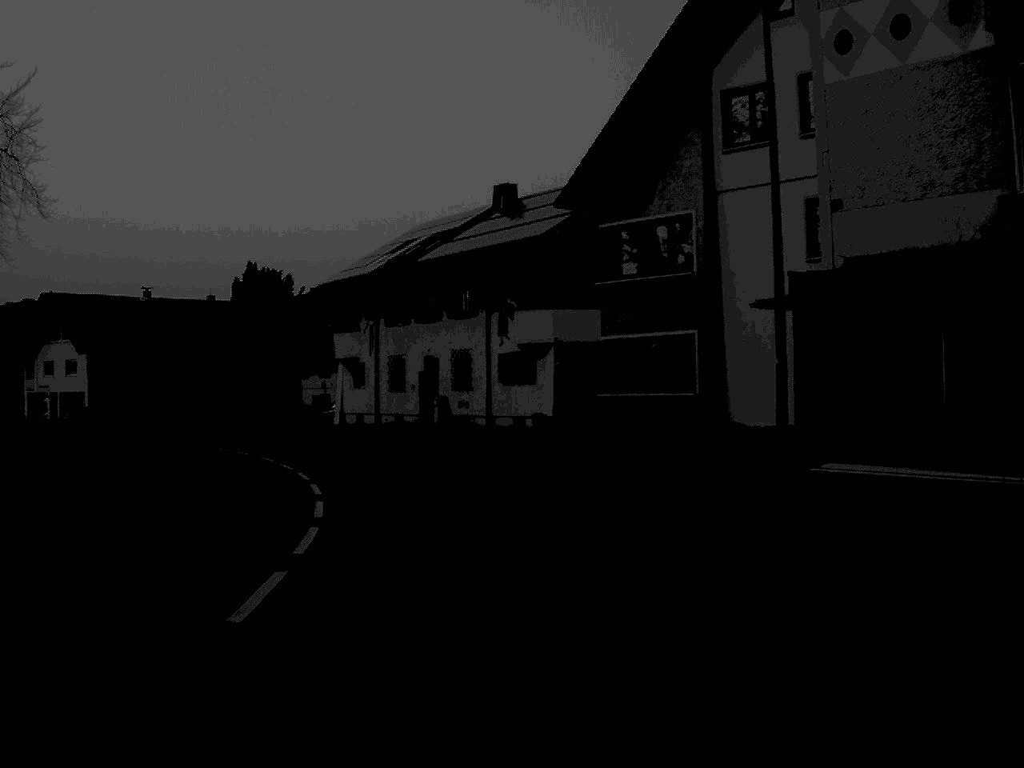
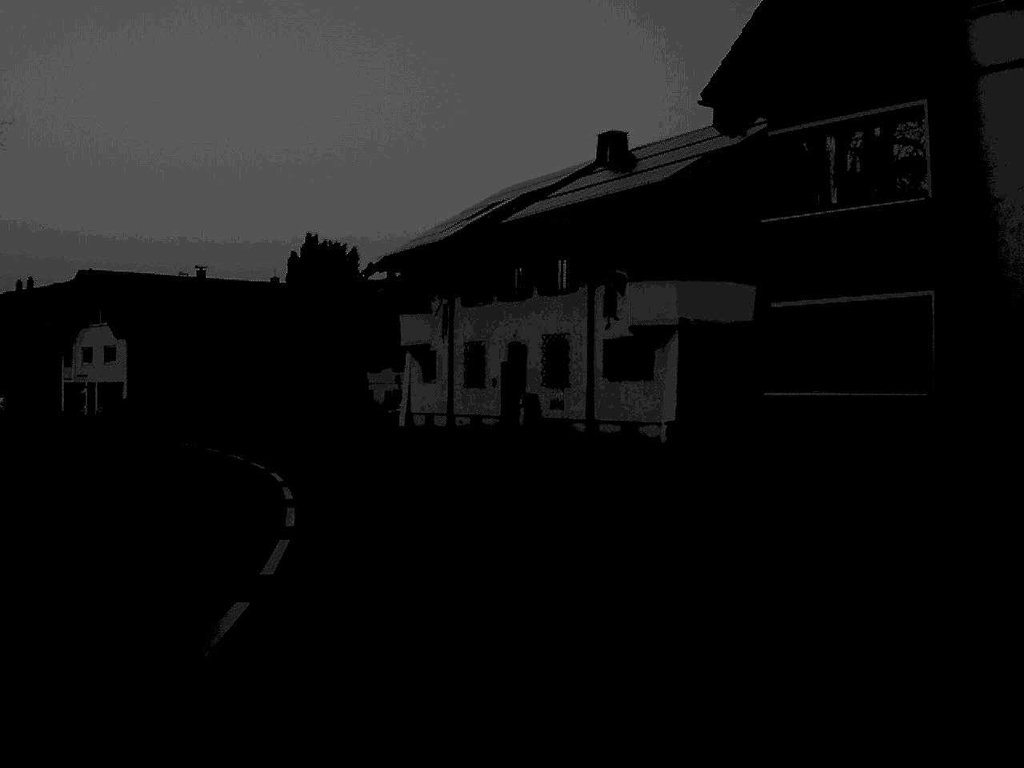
(-0.4, +11.5) m; -4°
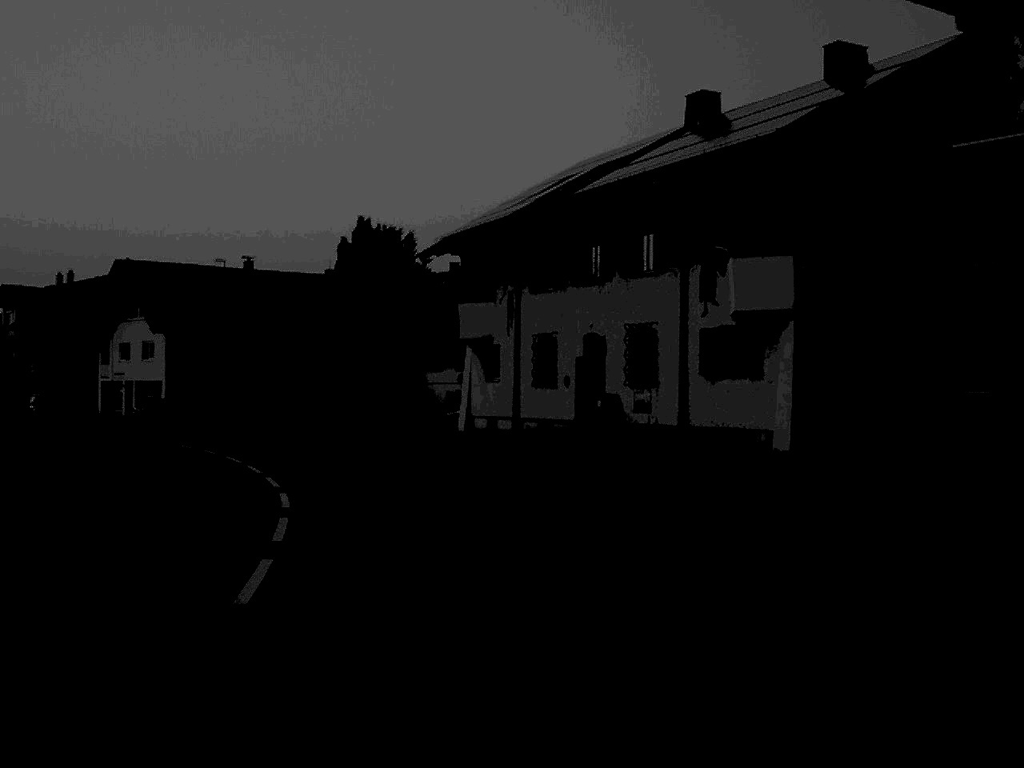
(-0.2, +6.5) m; -3°
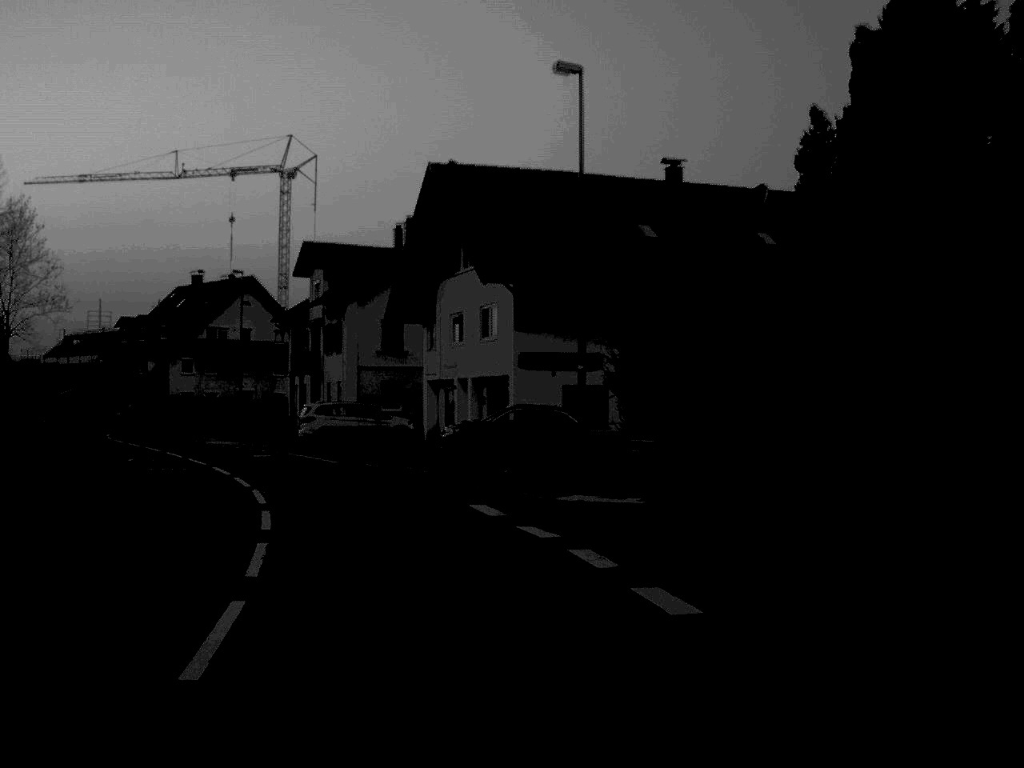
(-5.9, +34.3) m; -21°
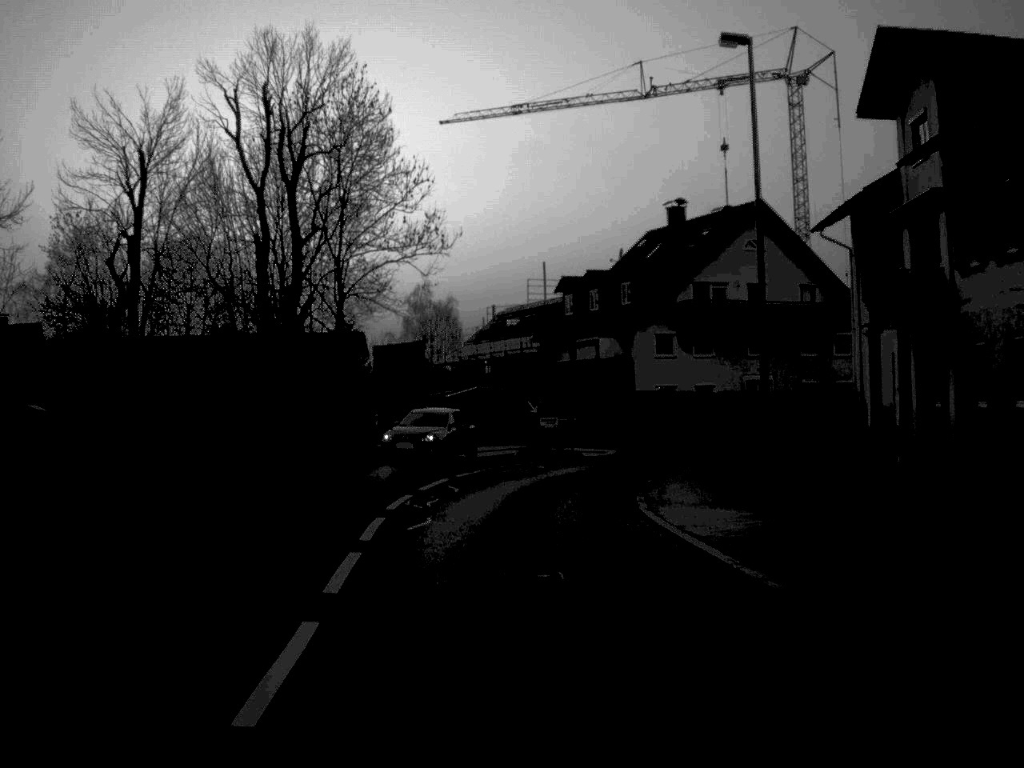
(-7.9, +36.3) m; -22°
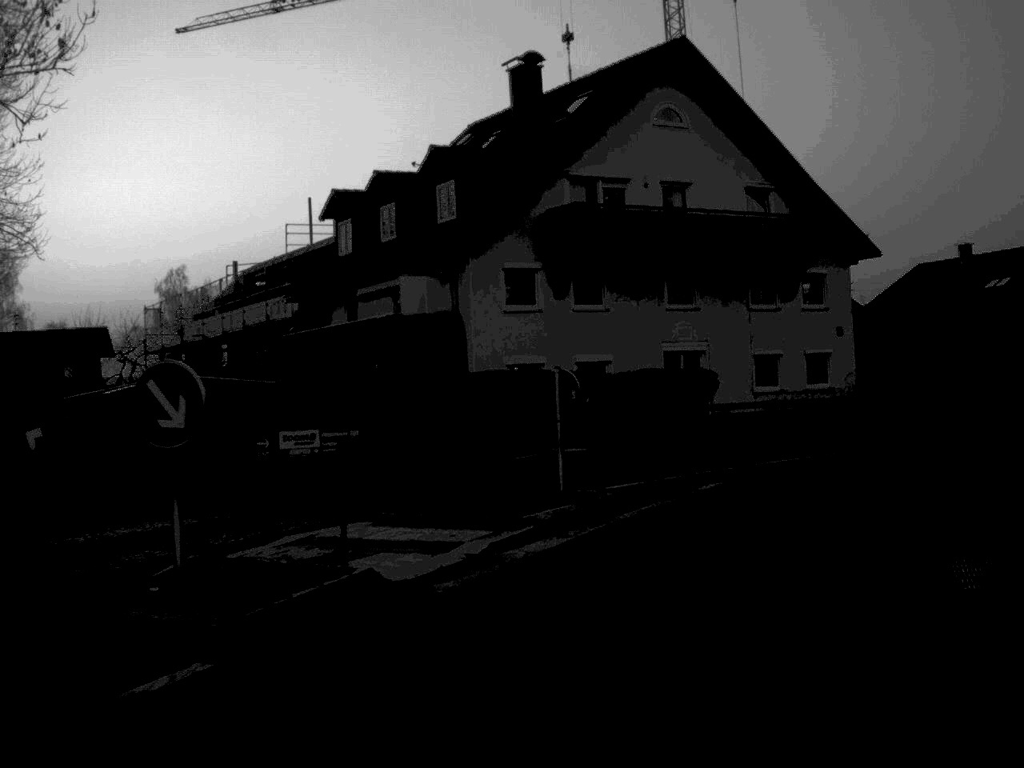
(+1.0, +28.8) m; +10°
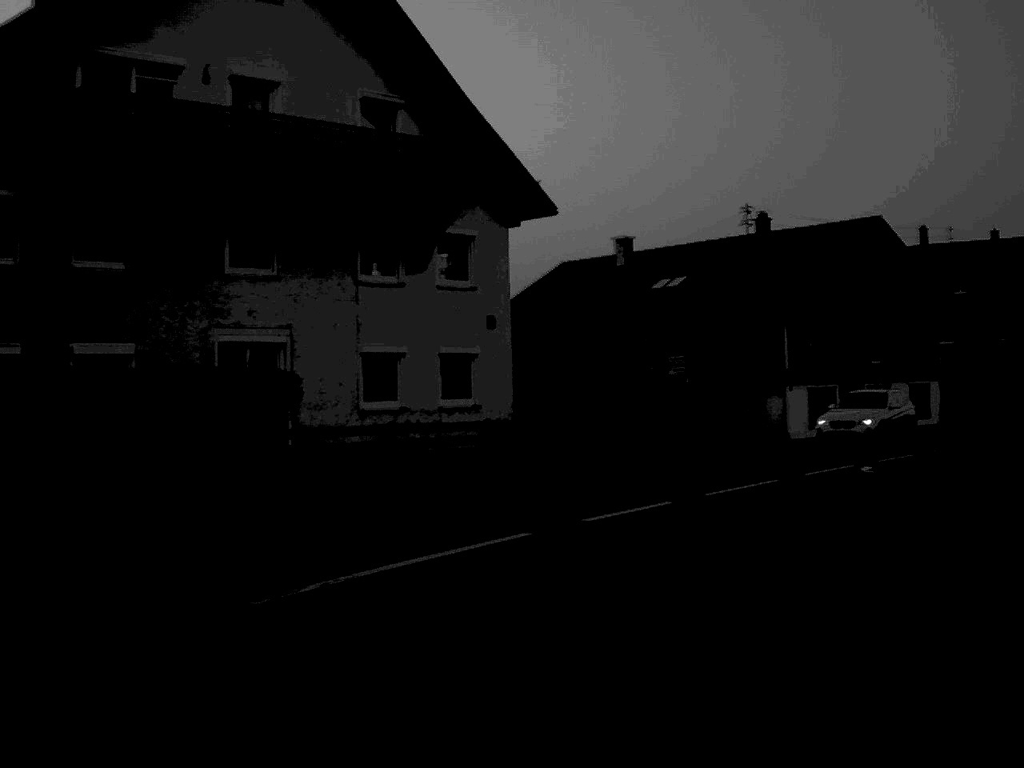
(+2.0, +13.5) m; +18°
